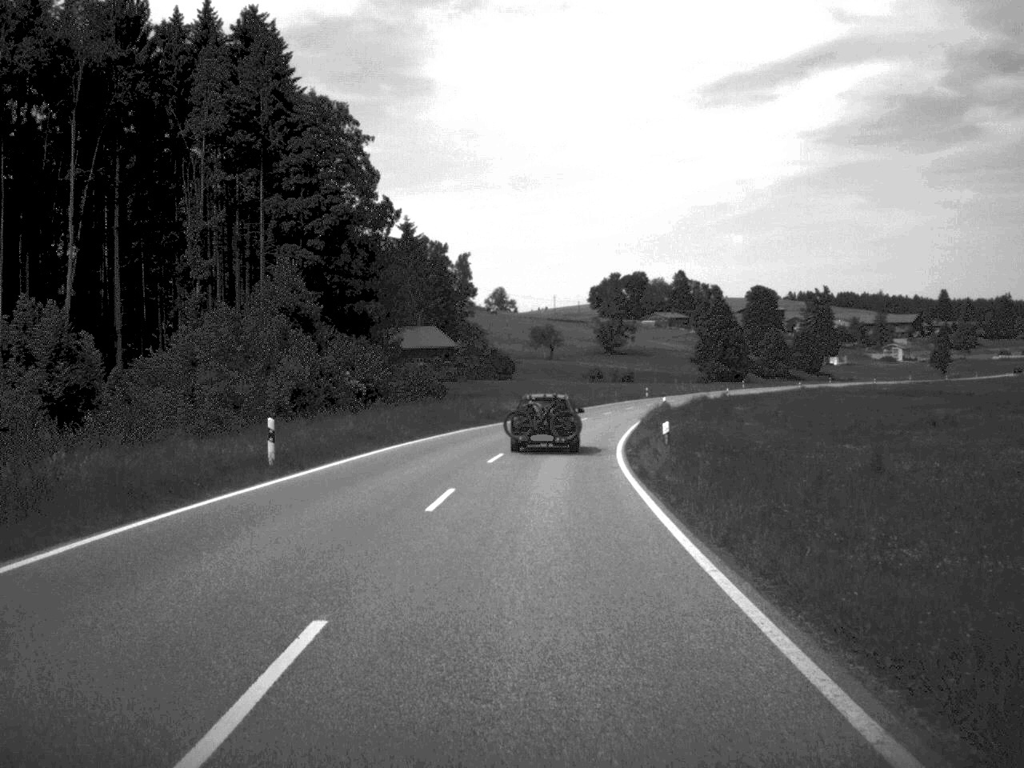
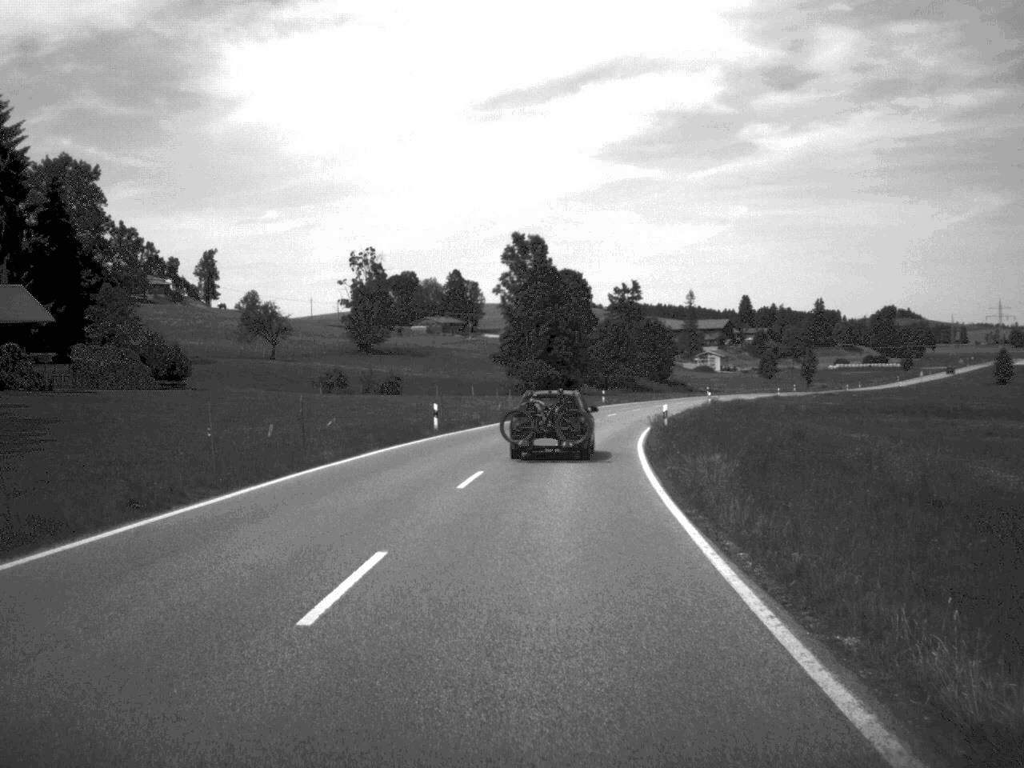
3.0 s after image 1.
(+6.7, +78.3) m; +10°
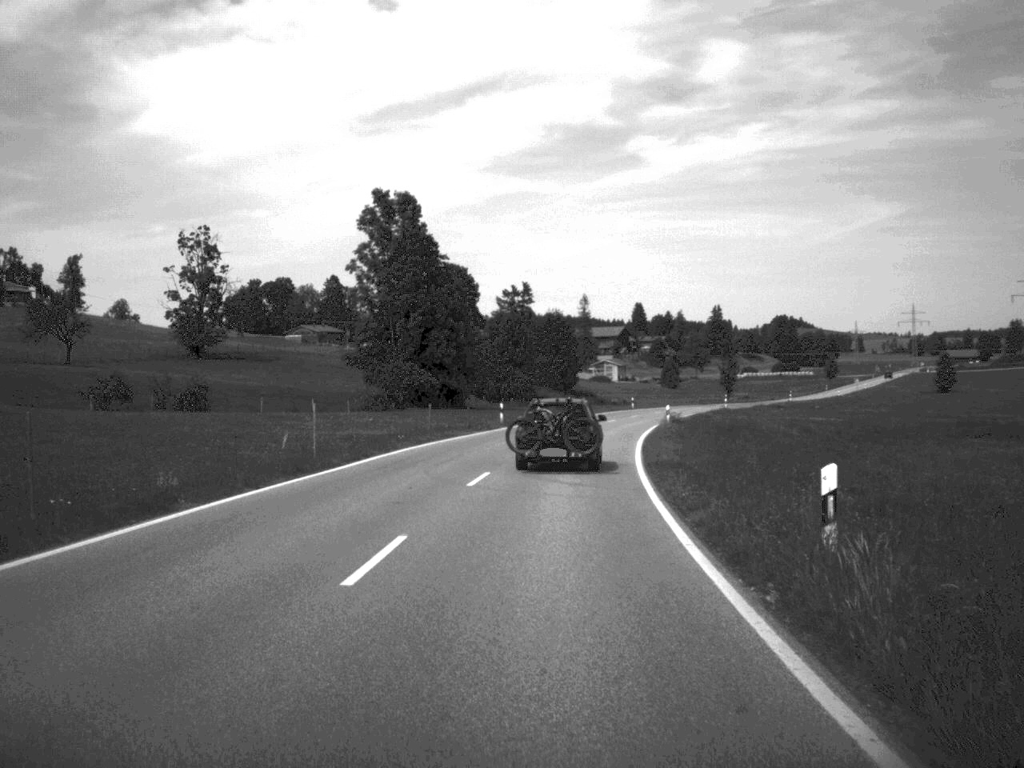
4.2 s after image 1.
(+1.4, +33.1) m; +5°
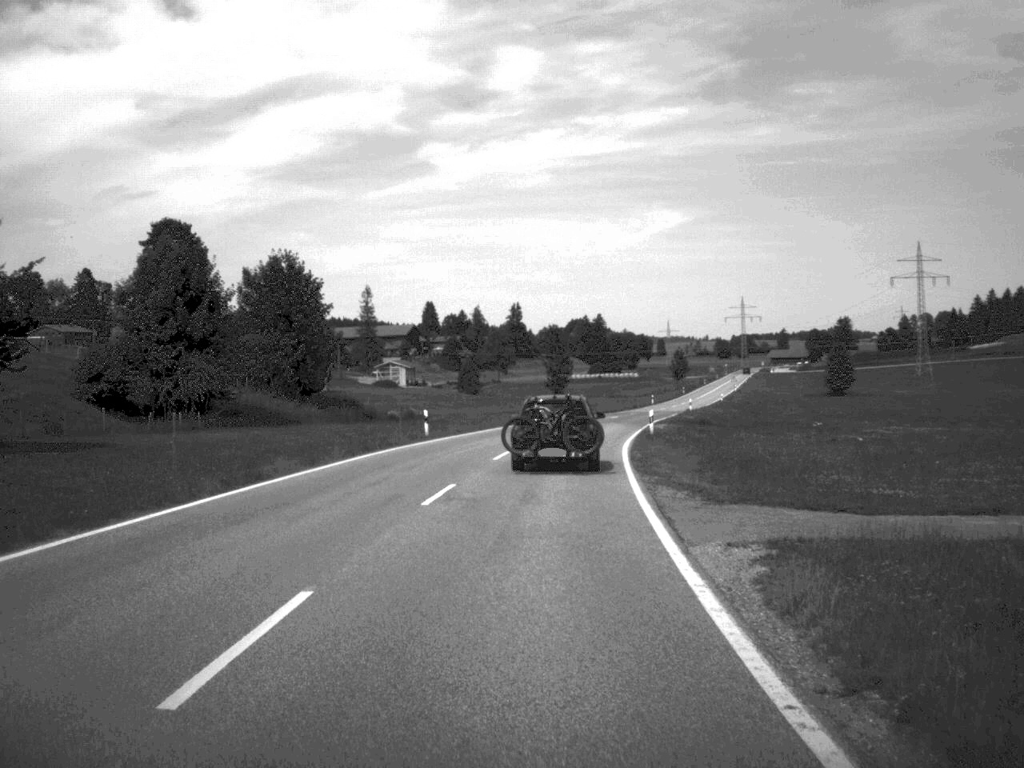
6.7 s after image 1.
(+5.1, +62.6) m; +9°
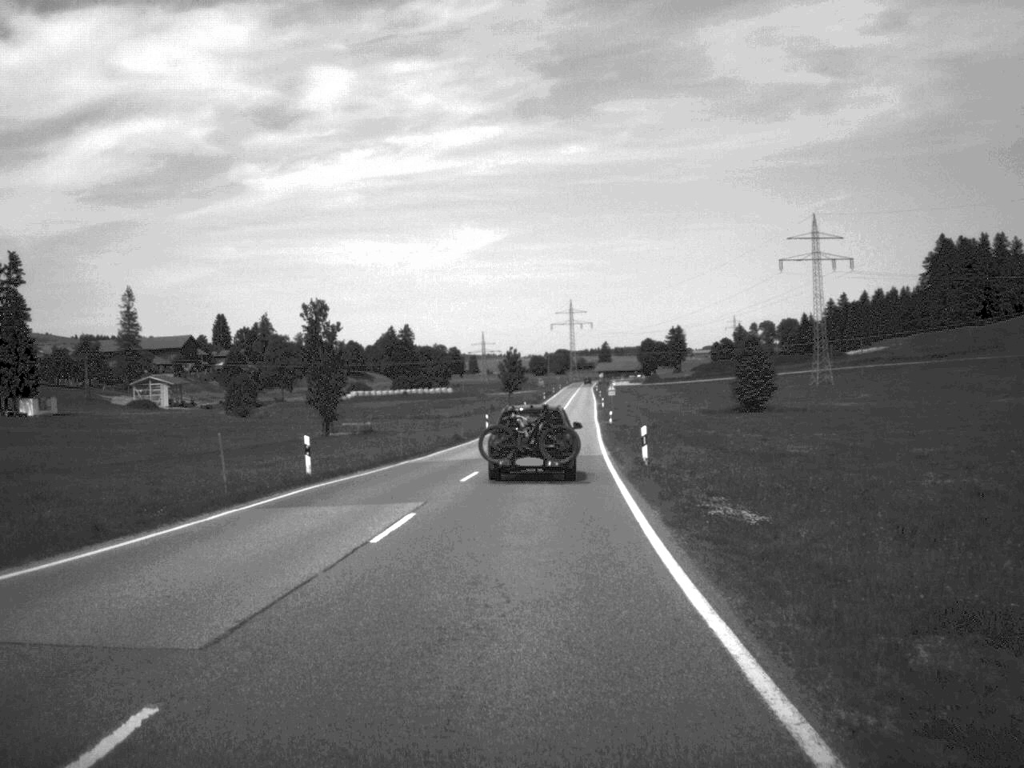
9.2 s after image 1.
(+4.7, +62.4) m; +8°
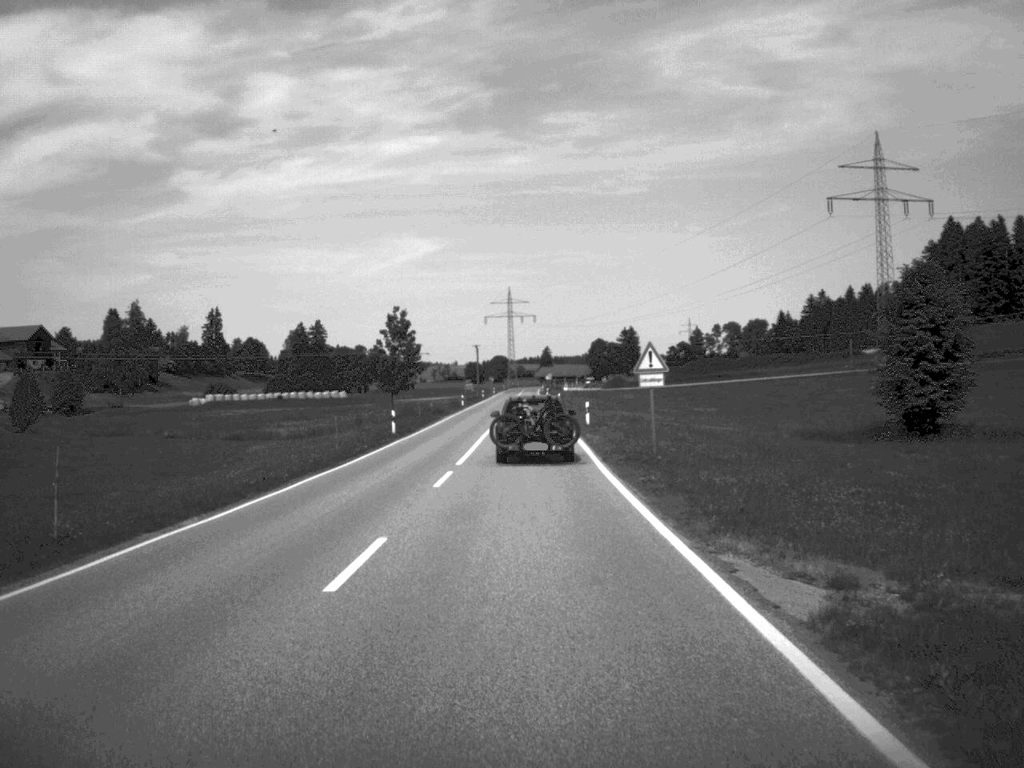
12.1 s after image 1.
(+2.5, +74.8) m; +3°
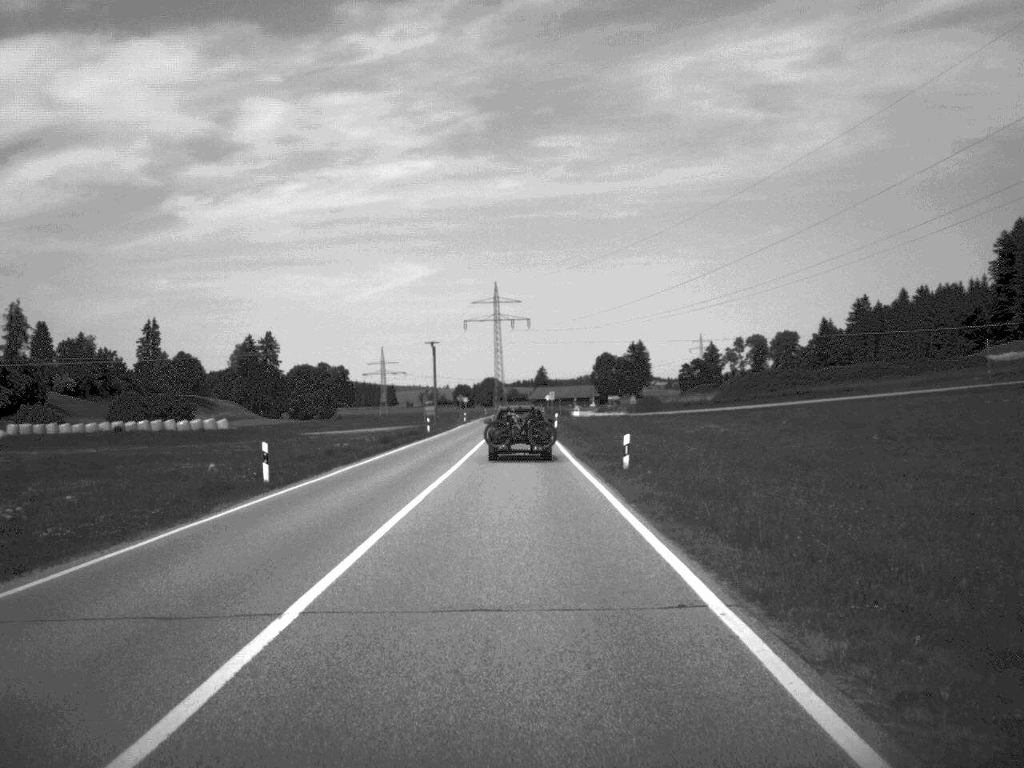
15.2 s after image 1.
(+0.3, +75.9) m; 0°
